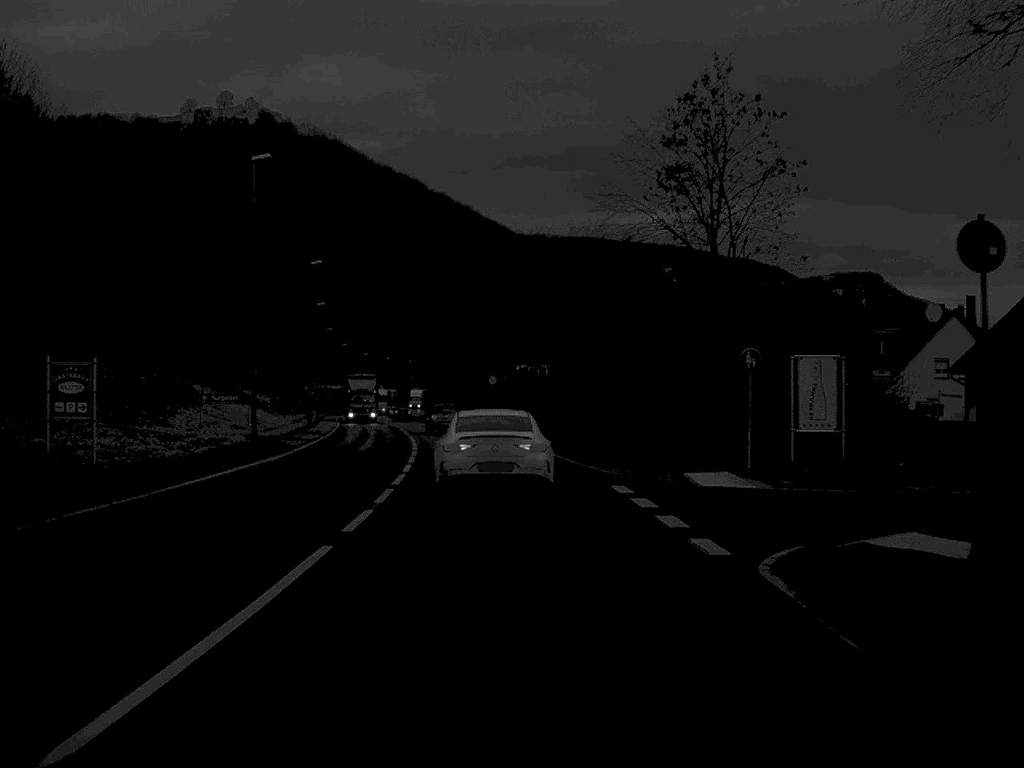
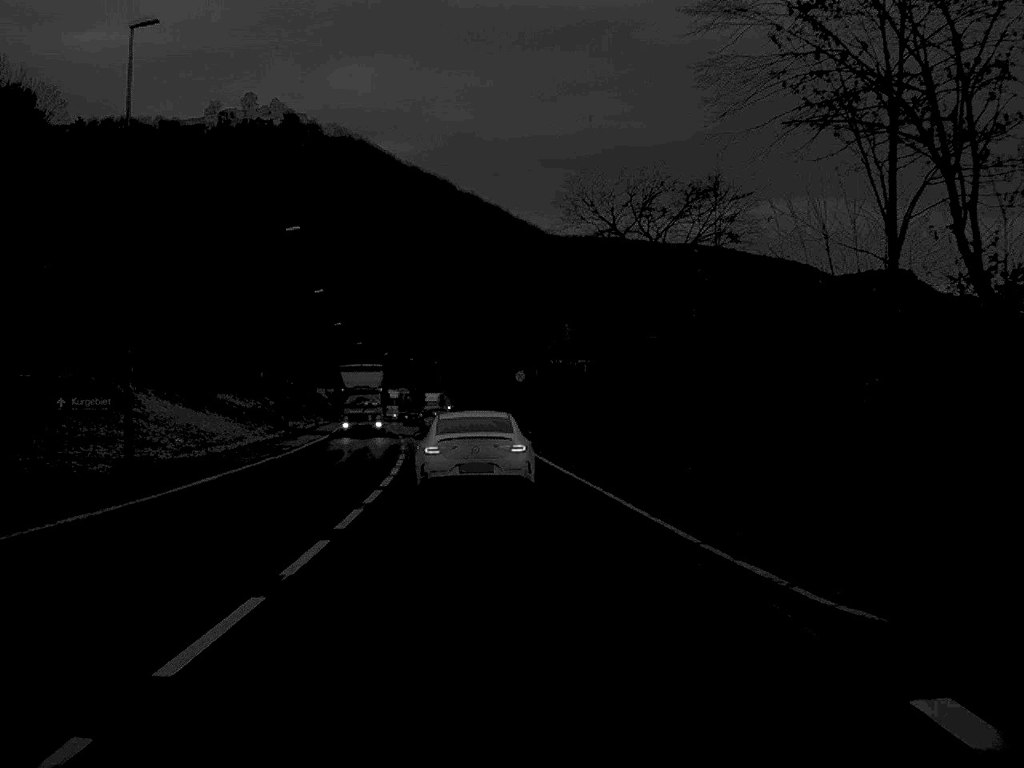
(-0.2, +17.1) m; -1°
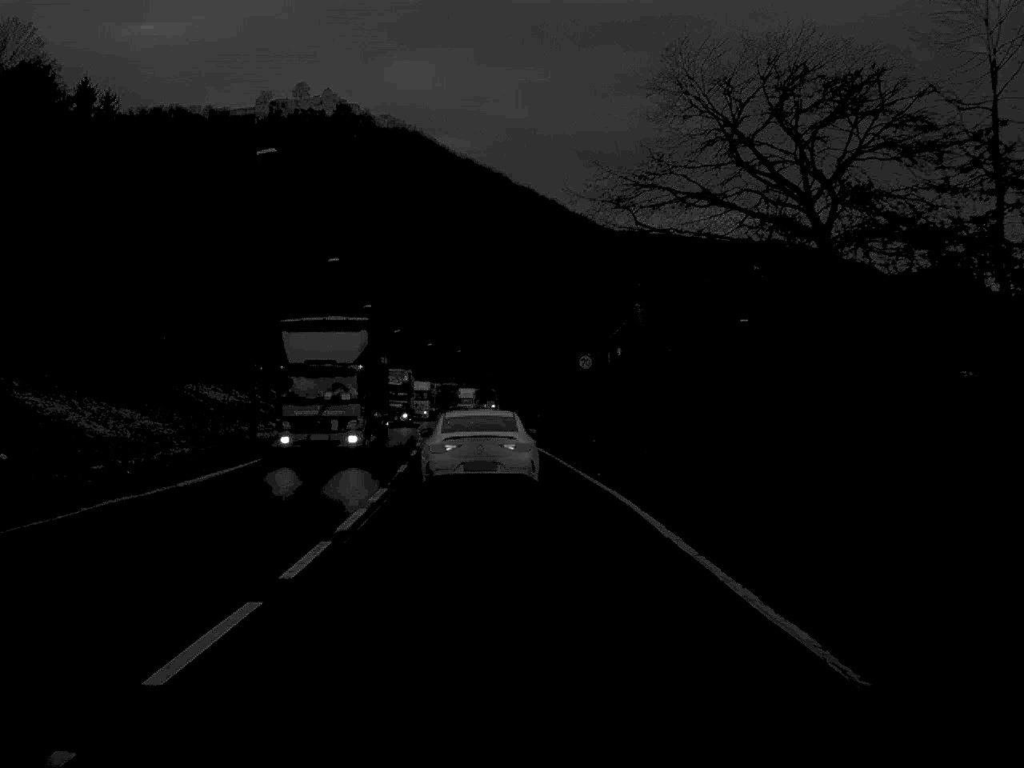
(-0.4, +18.2) m; -2°
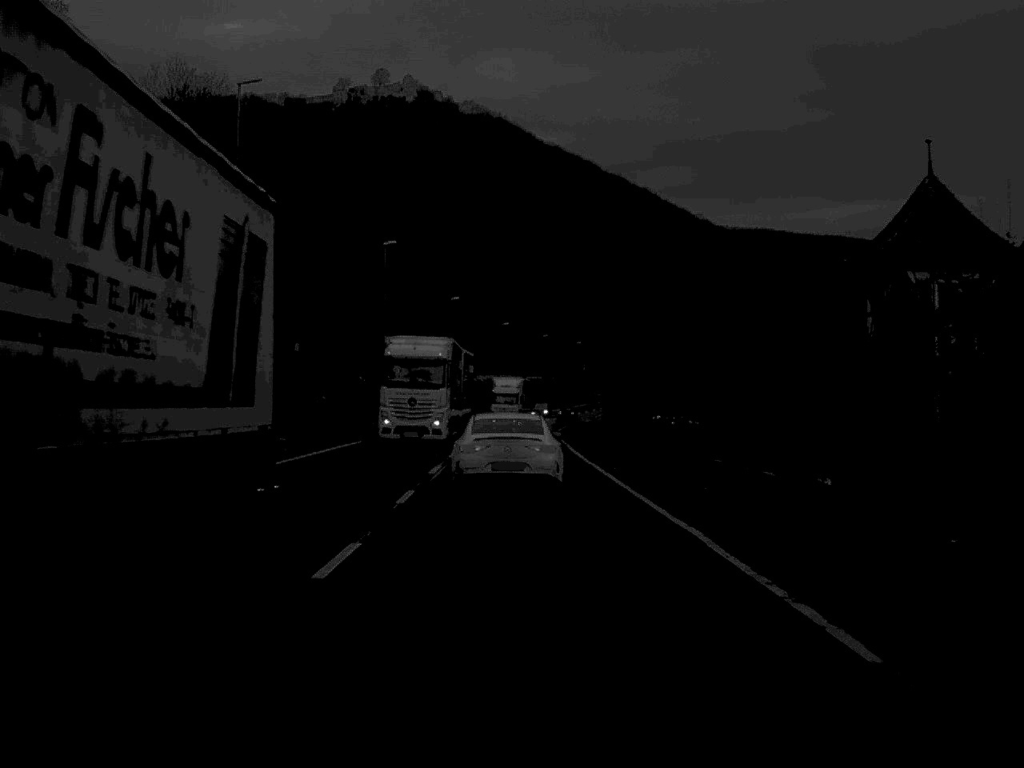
(-1.9, +44.5) m; -4°
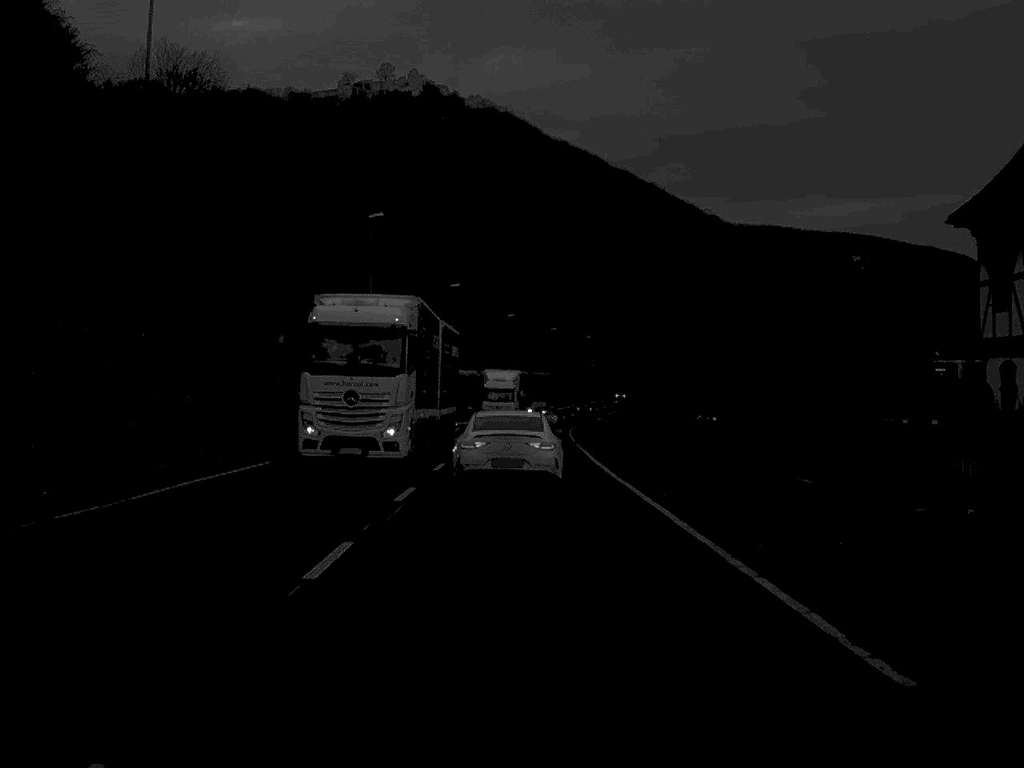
(0.0, +9.1) m; 0°
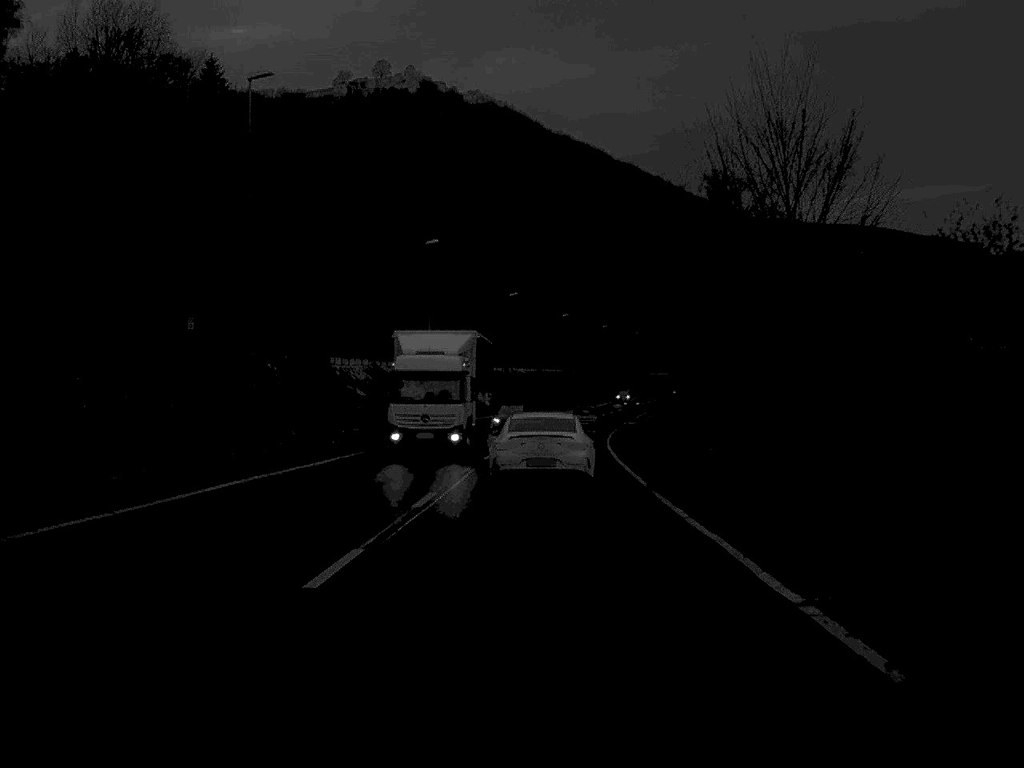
(-0.1, +27.1) m; 0°
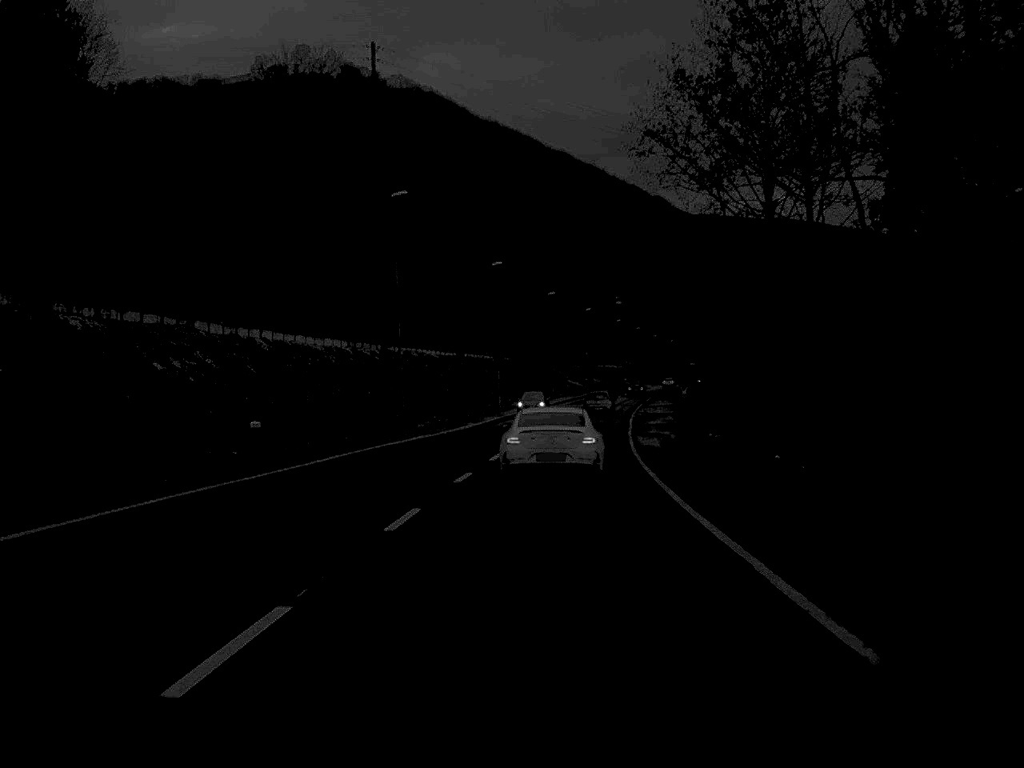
(+1.2, +48.6) m; +3°
